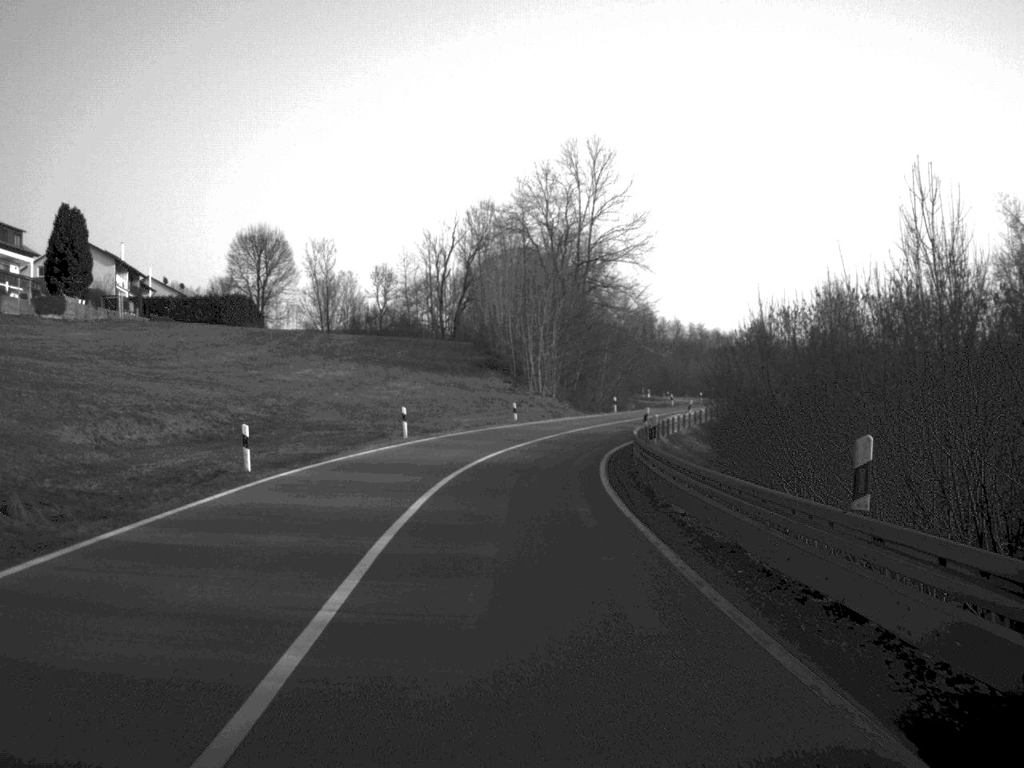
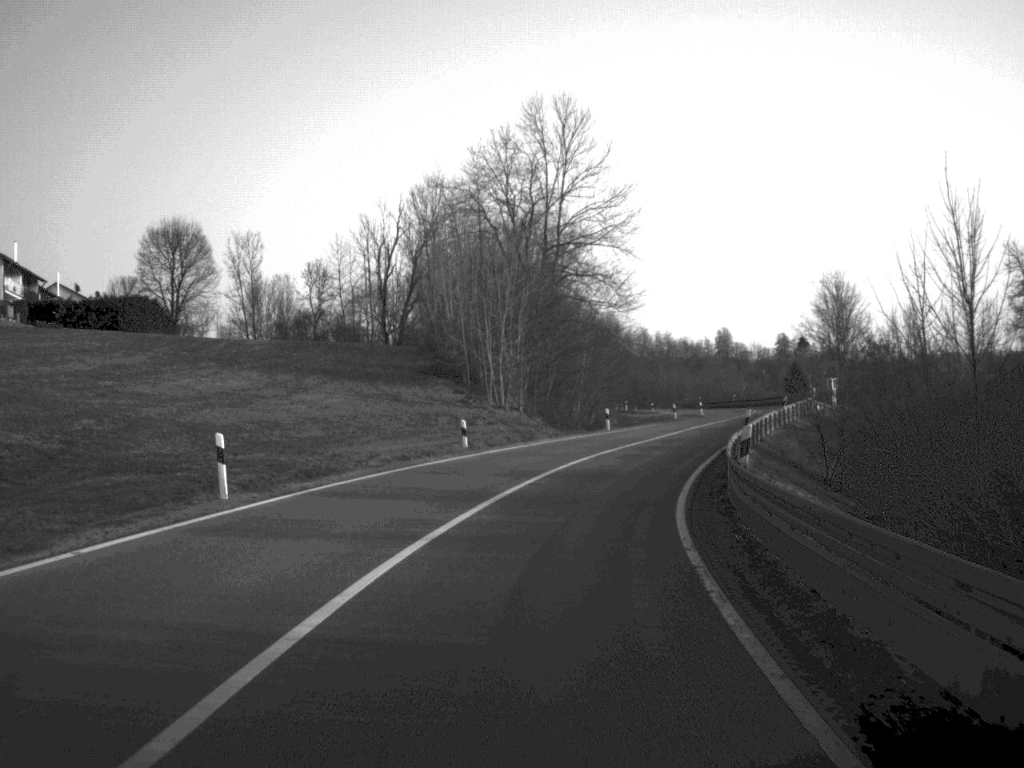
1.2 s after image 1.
(+0.1, +22.3) m; +2°
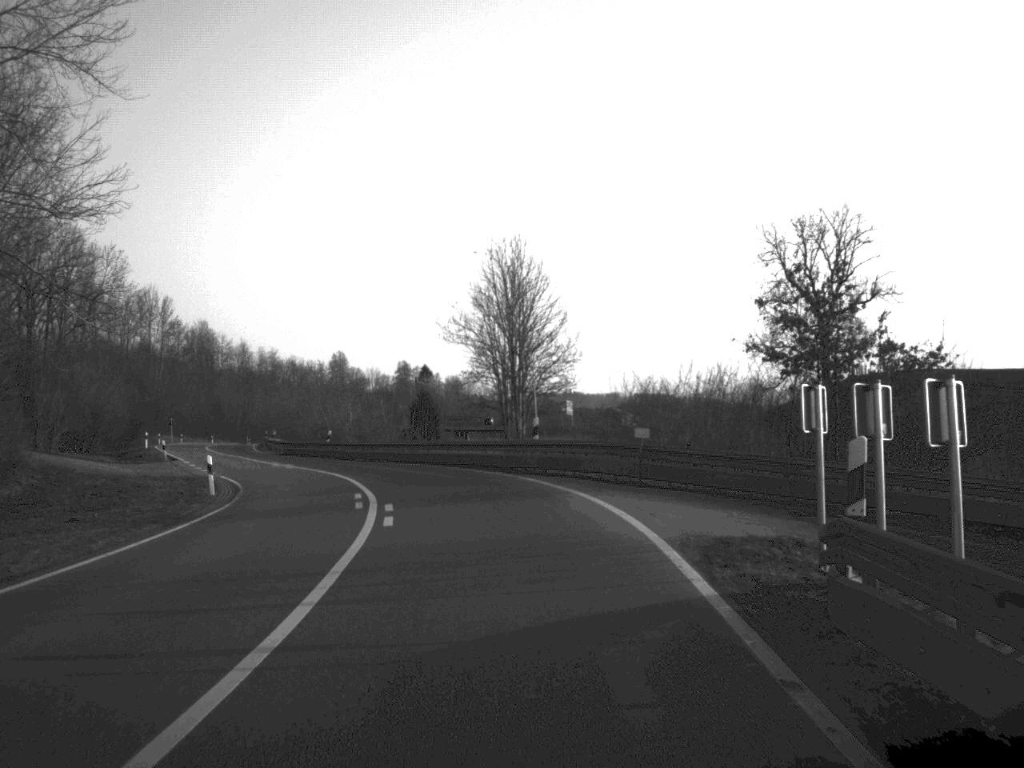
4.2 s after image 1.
(+10.8, +61.3) m; +17°
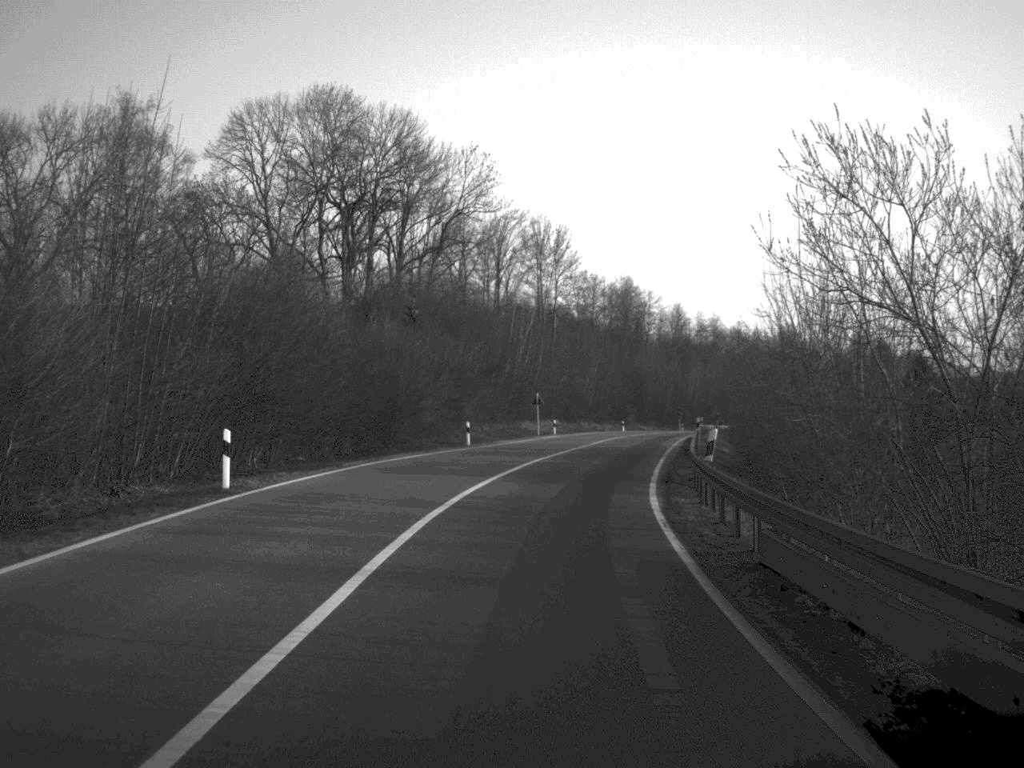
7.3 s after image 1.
(-12.0, +60.5) m; -20°
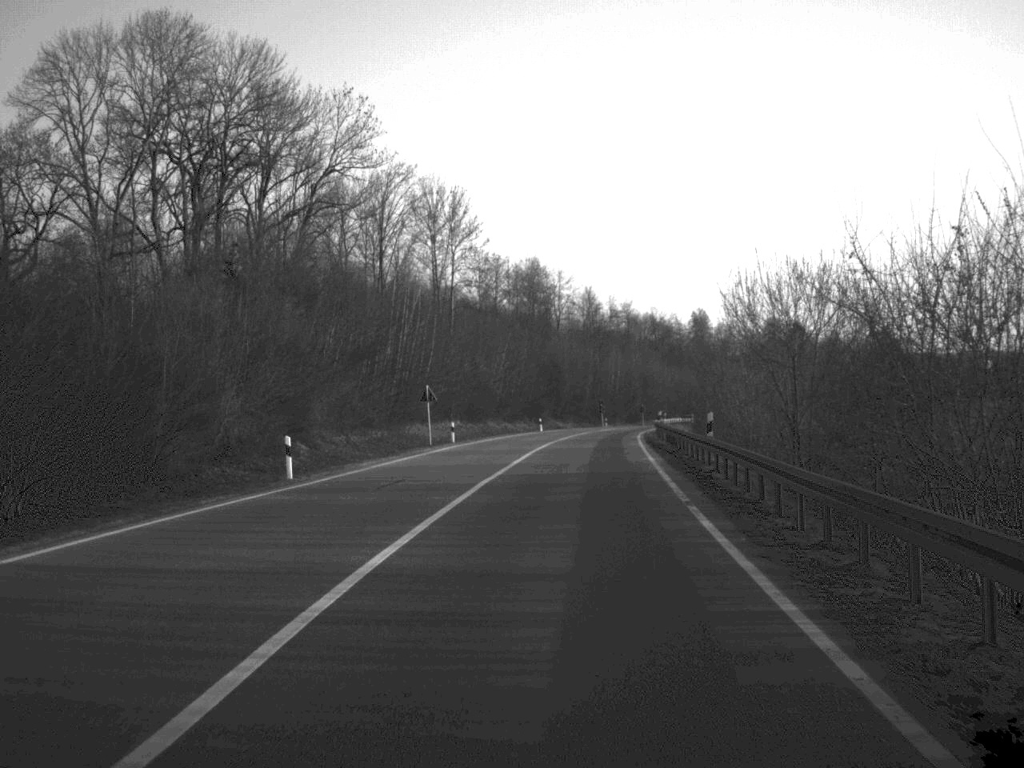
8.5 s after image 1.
(+0.8, +24.8) m; +4°
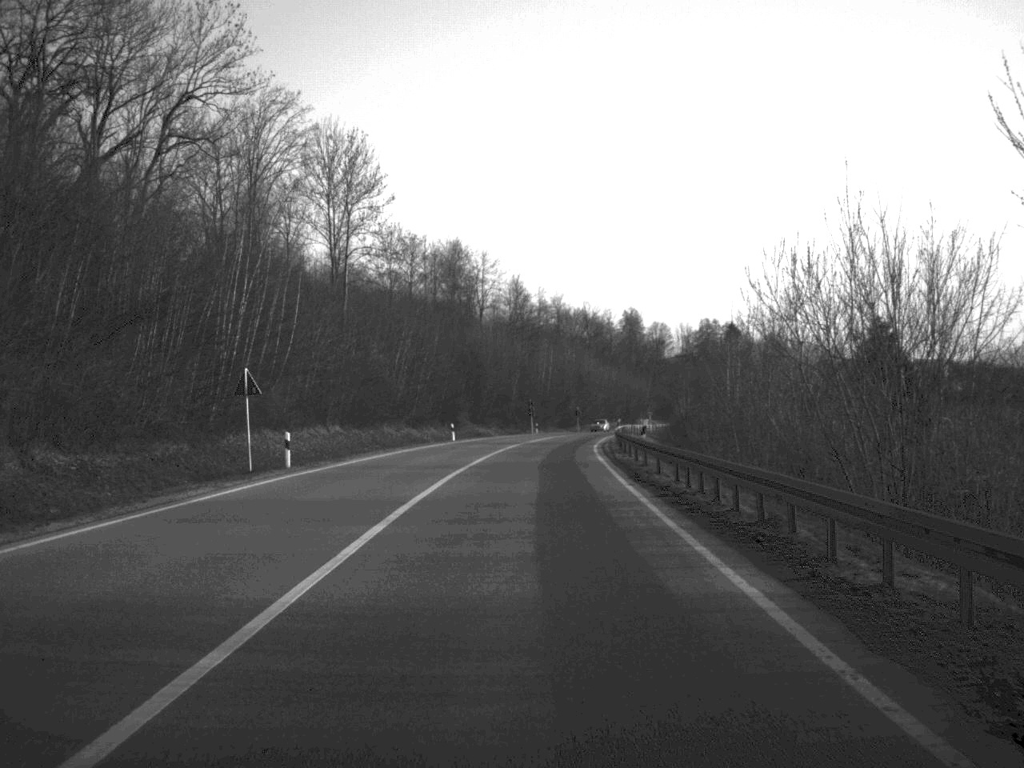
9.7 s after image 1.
(+0.9, +25.4) m; +3°
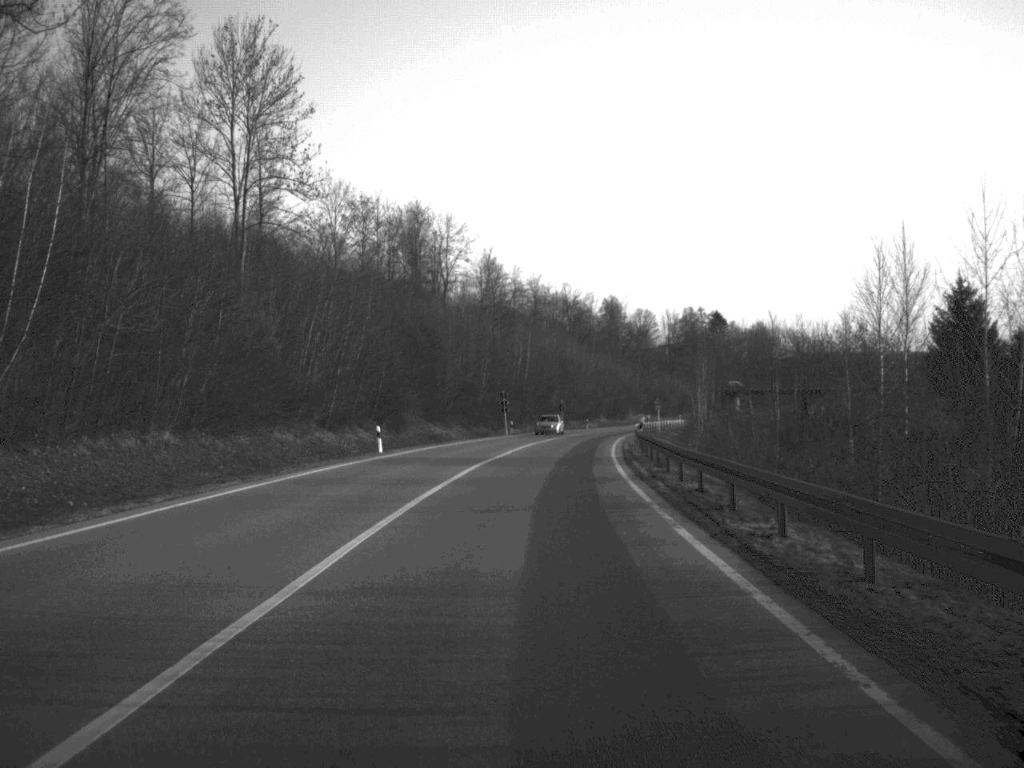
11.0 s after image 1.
(+0.2, +28.1) m; +1°
